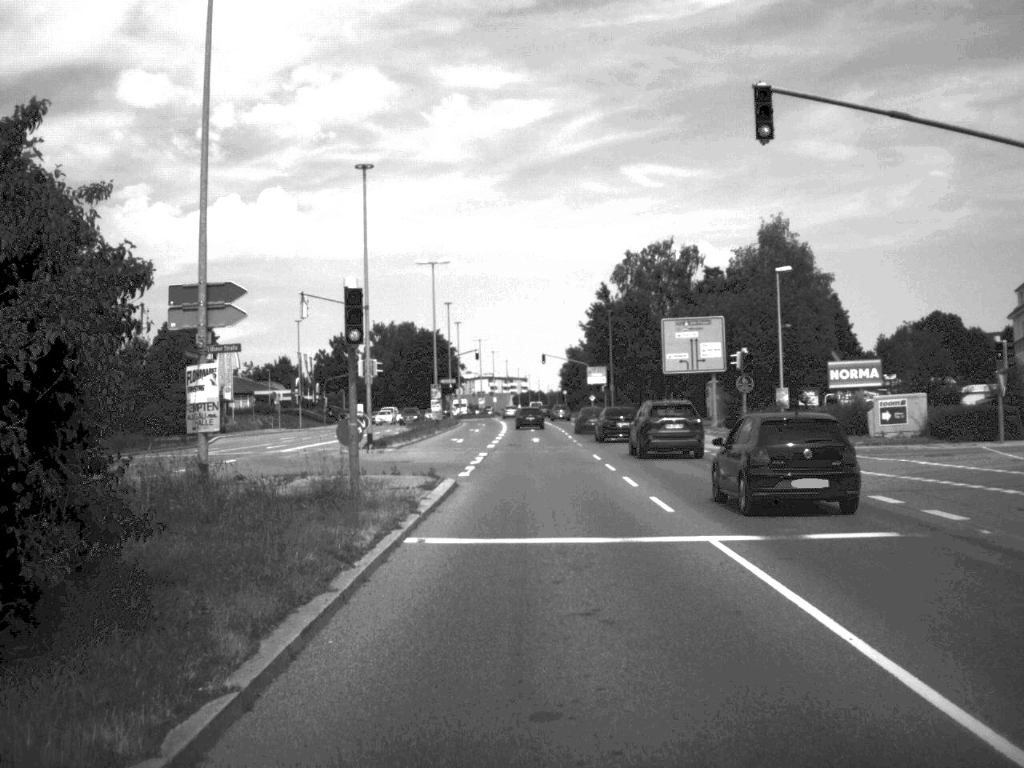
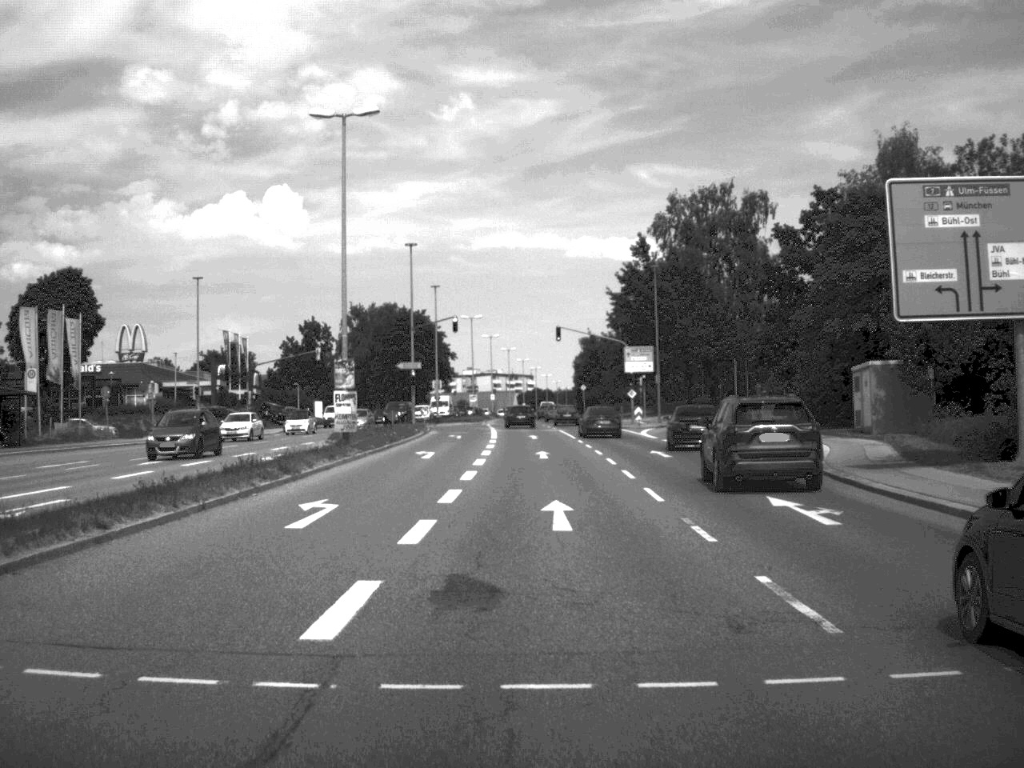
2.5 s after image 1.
(0.0, +39.7) m; 0°
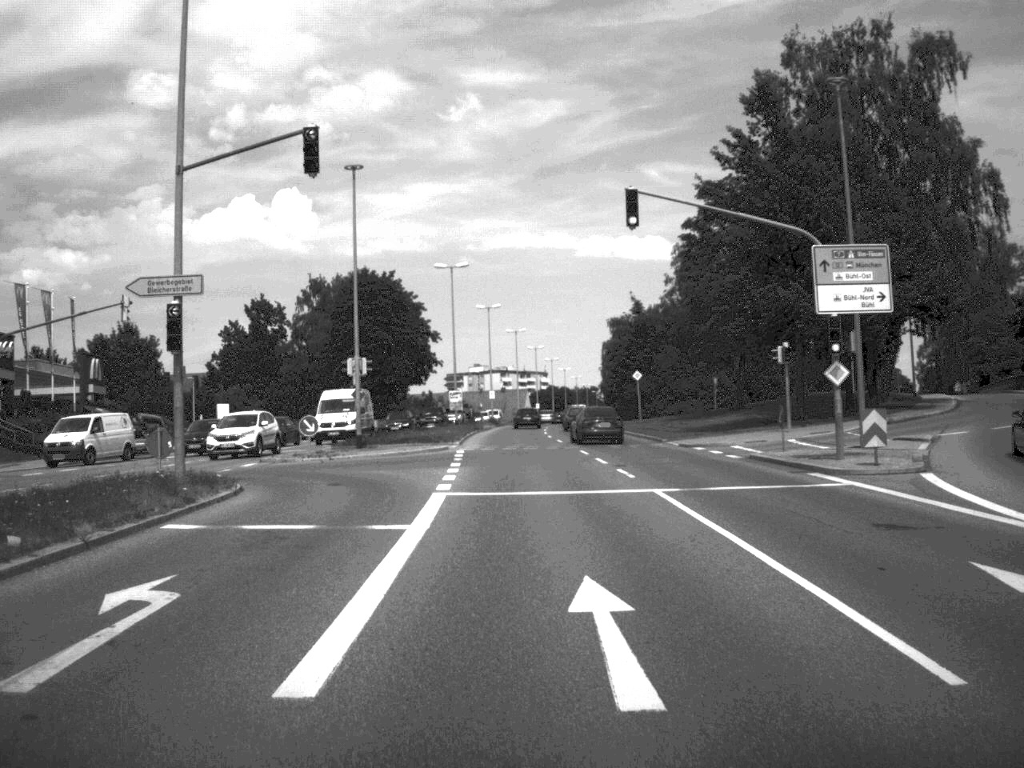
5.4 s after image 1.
(-0.1, +48.9) m; -1°
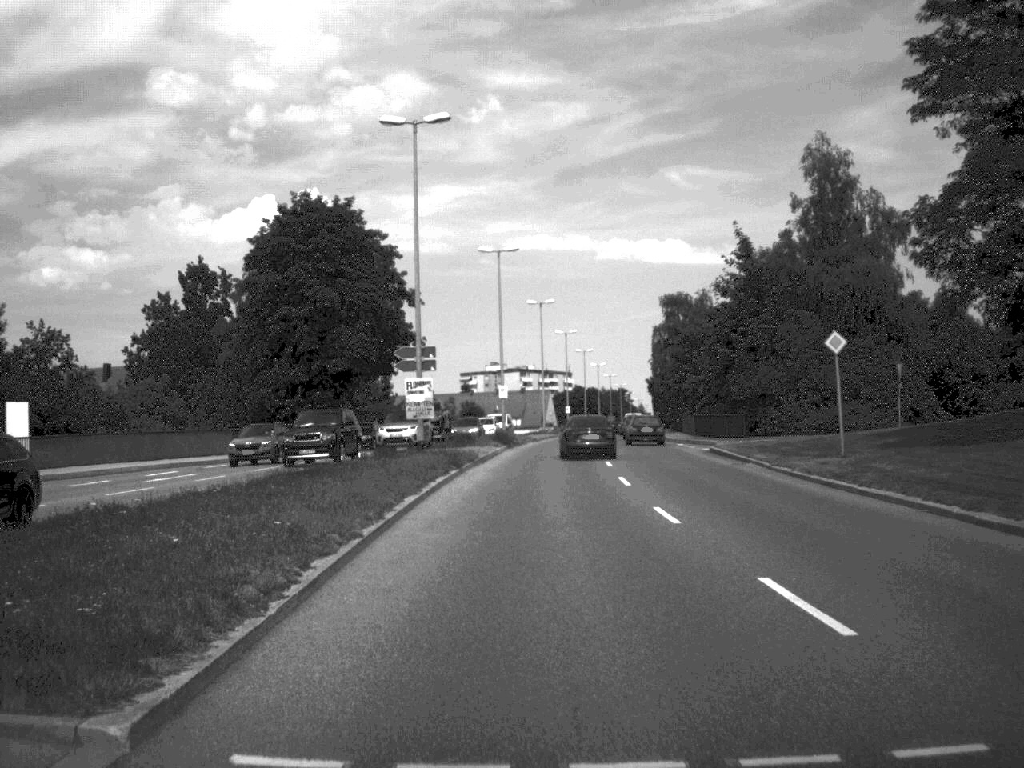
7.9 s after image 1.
(-0.6, +41.6) m; -1°
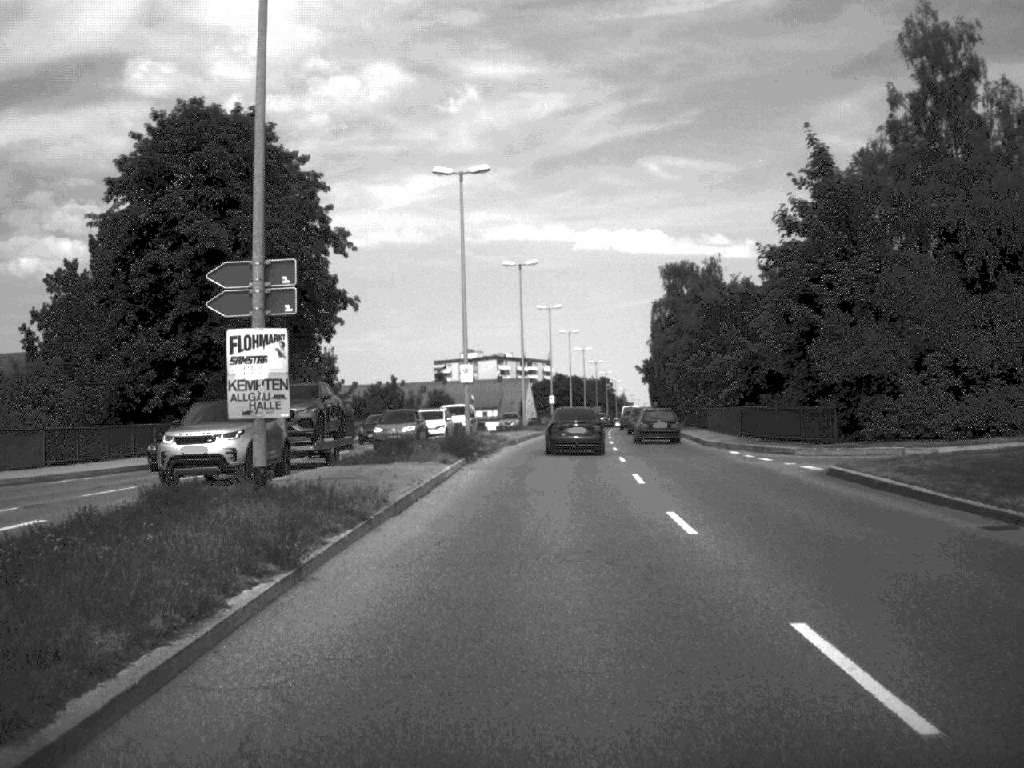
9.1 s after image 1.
(+0.1, +20.4) m; +1°
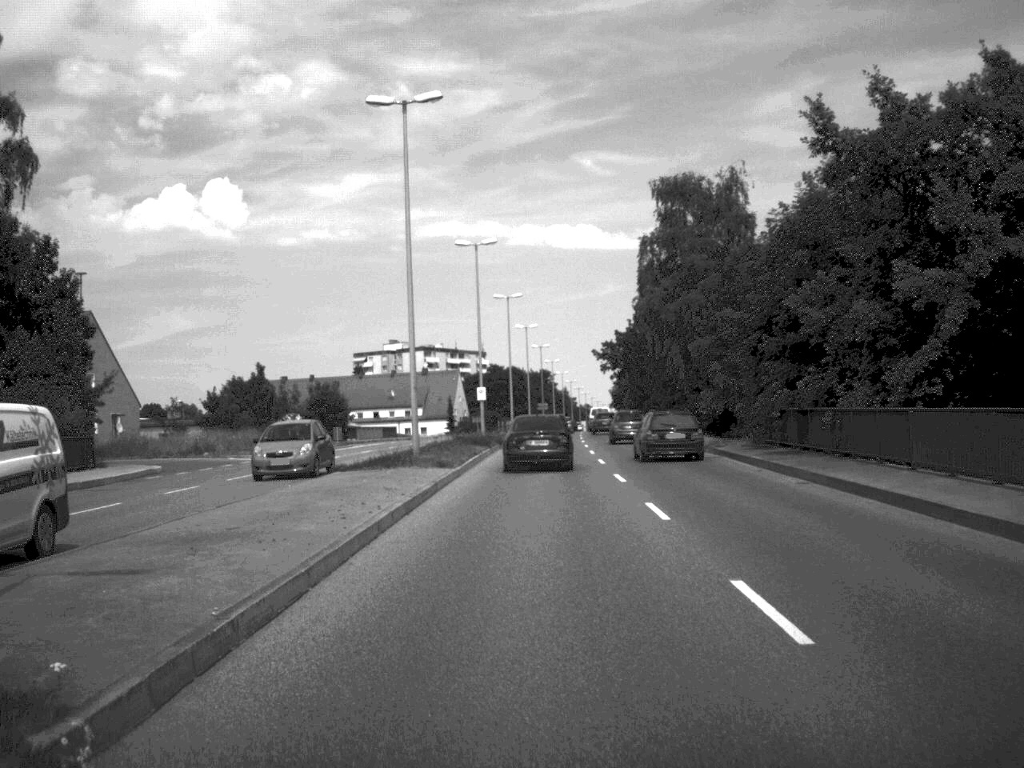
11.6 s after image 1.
(+1.1, +41.7) m; +3°
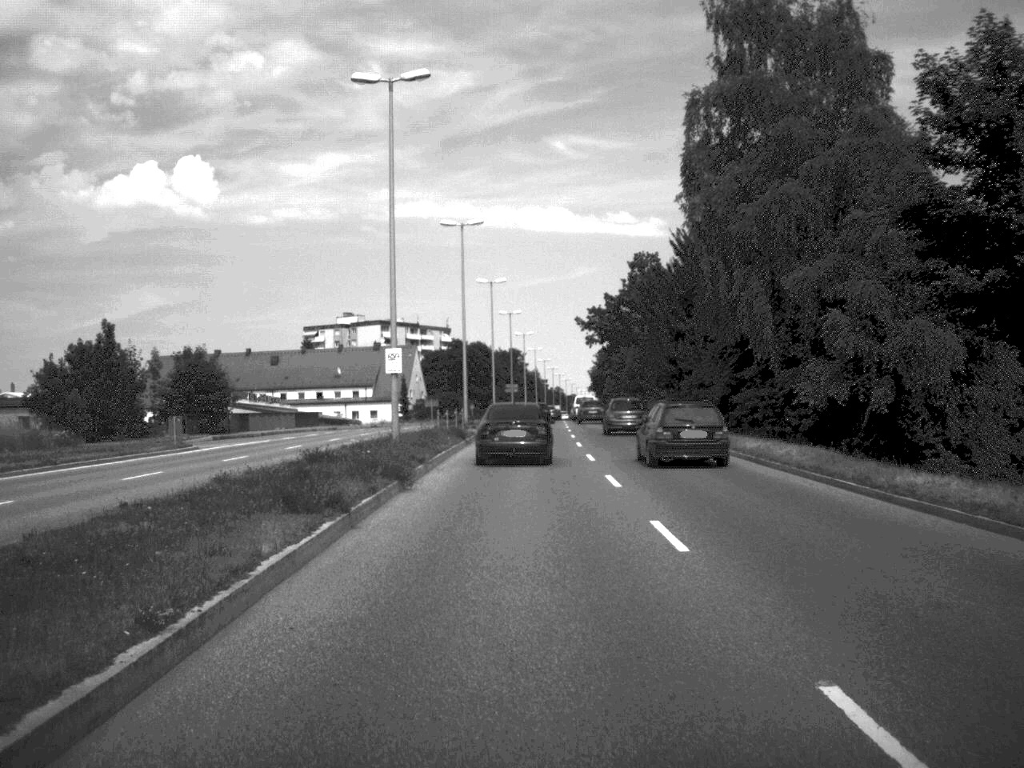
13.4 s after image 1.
(+0.4, +30.9) m; +1°
